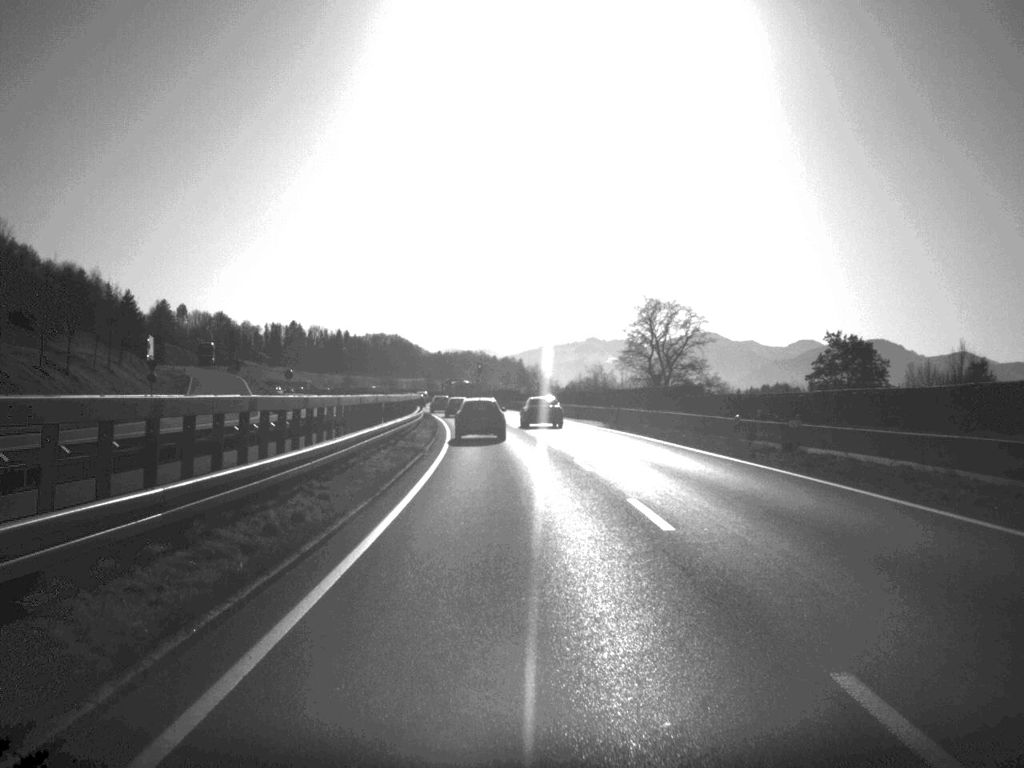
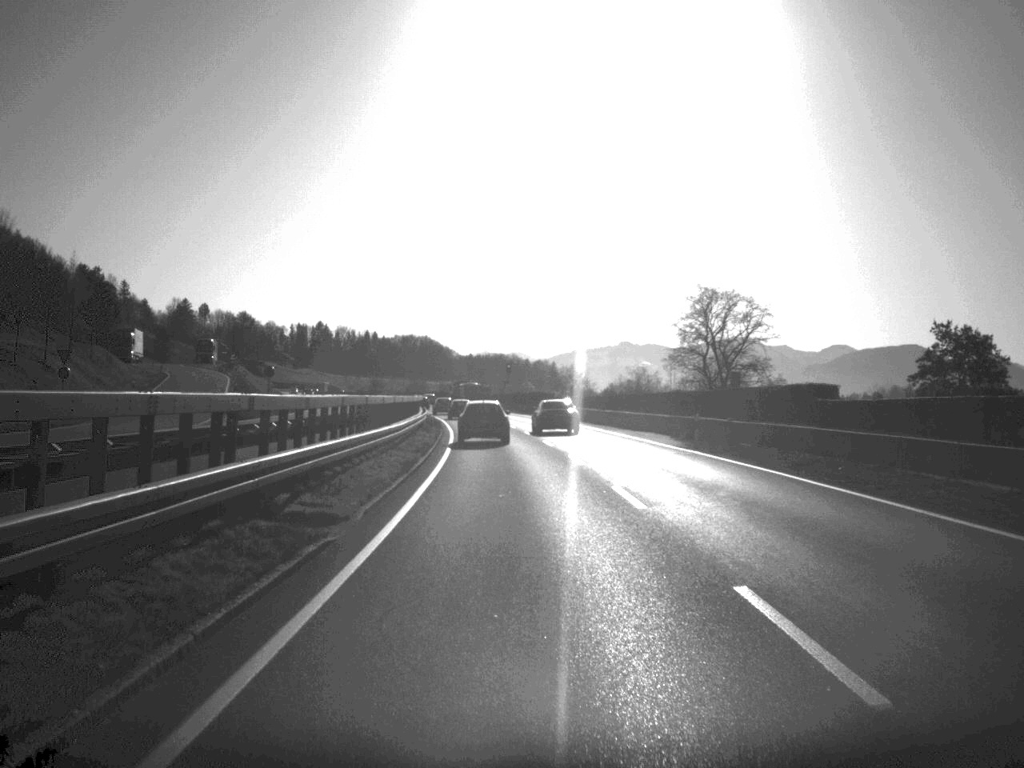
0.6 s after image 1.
(-0.3, +20.3) m; -1°
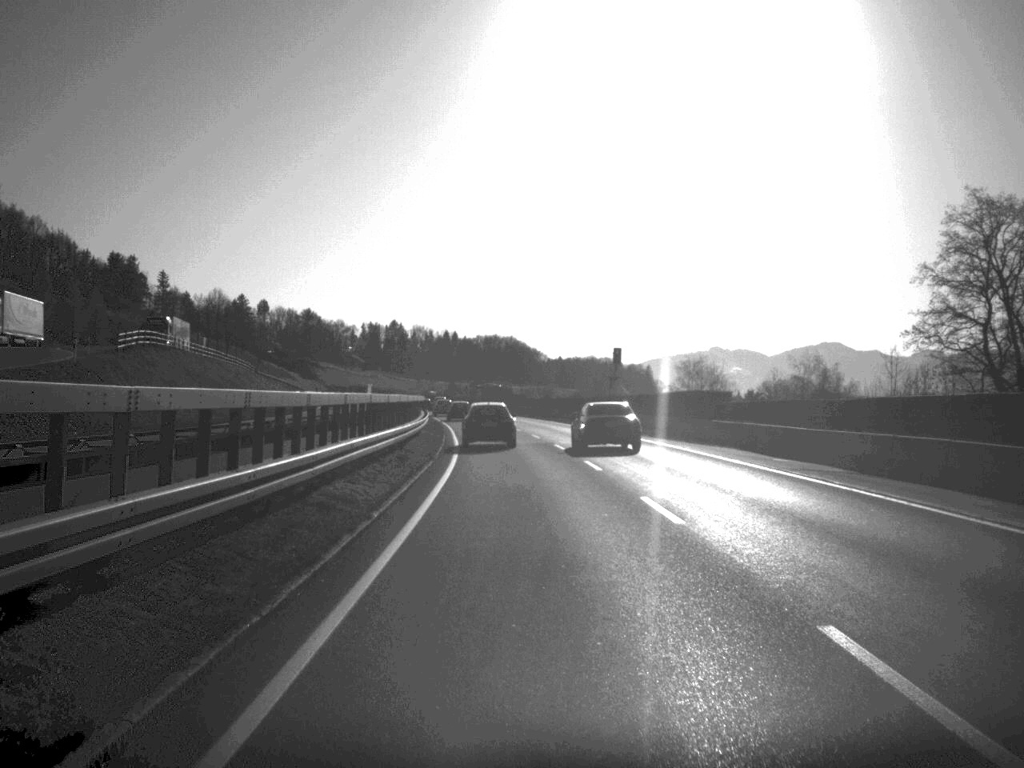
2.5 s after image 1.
(-2.2, +61.3) m; -4°
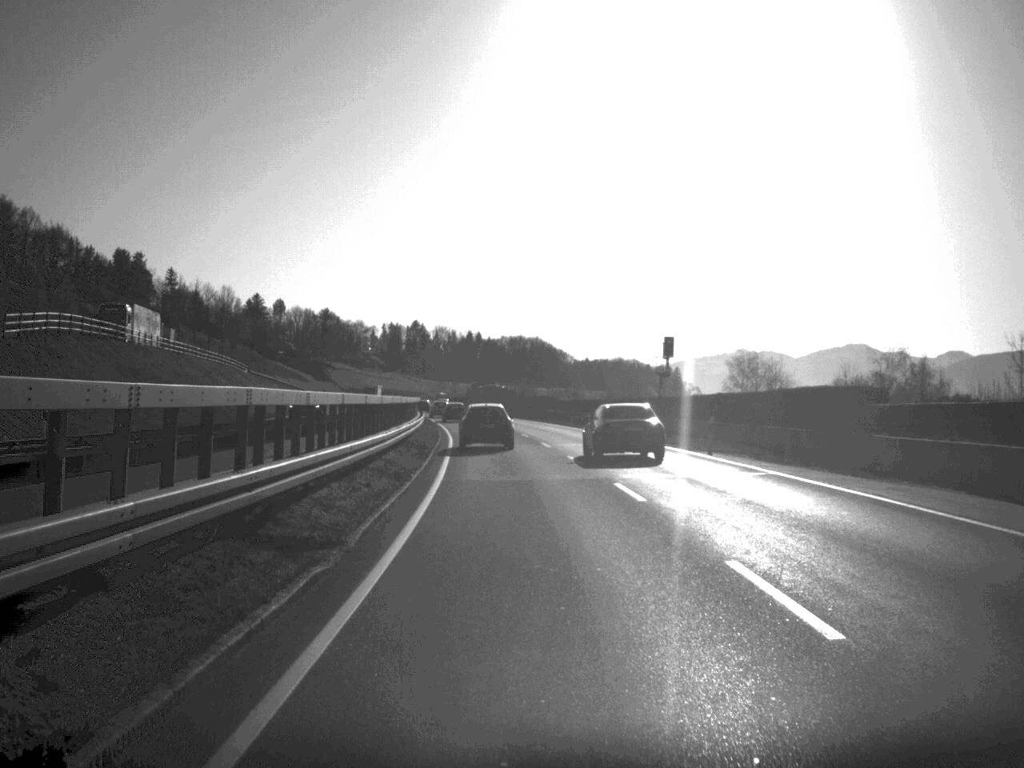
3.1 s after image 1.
(-0.2, +20.1) m; -1°
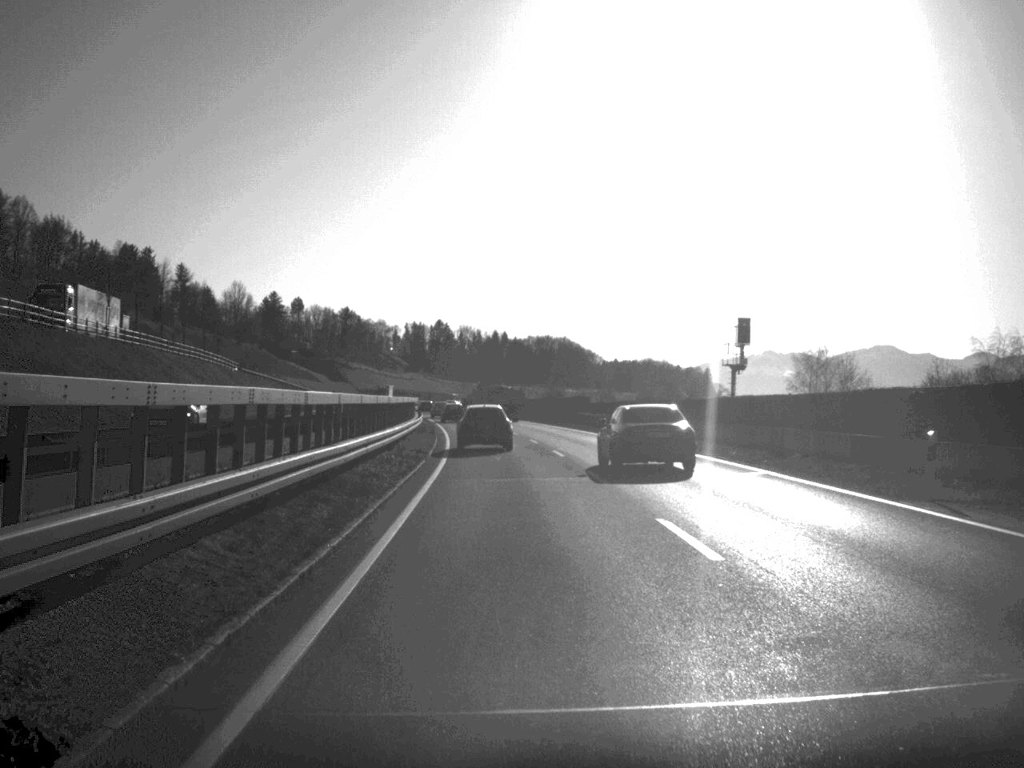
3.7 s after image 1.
(-0.2, +19.2) m; -1°
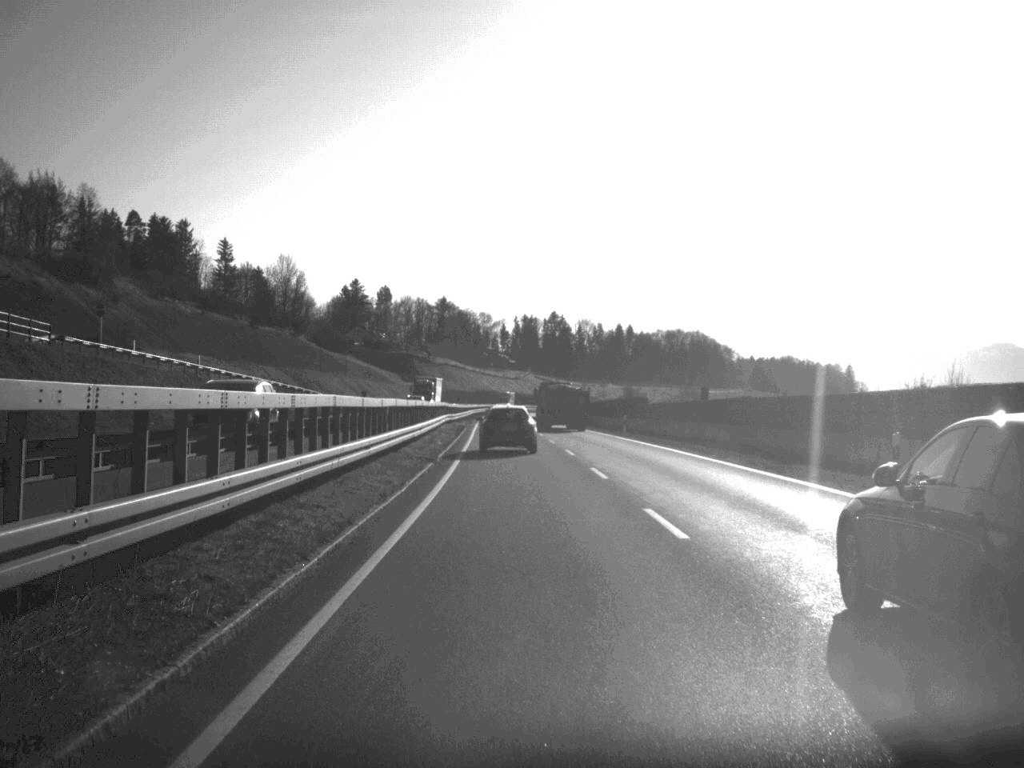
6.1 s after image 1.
(-4.0, +81.0) m; -5°
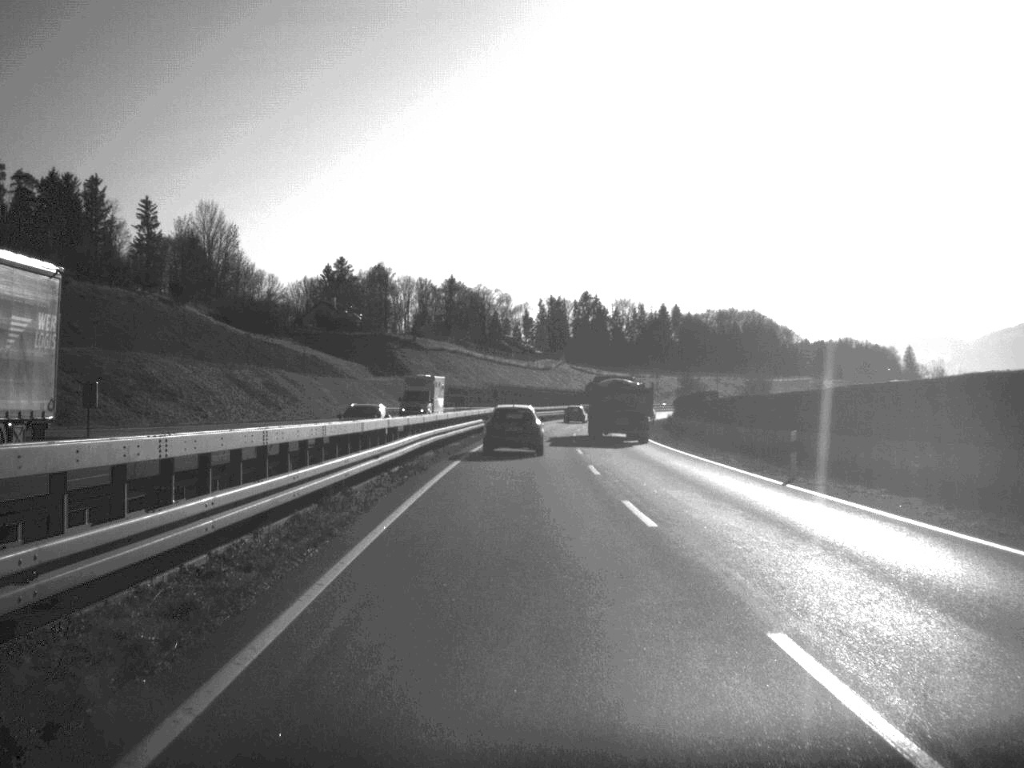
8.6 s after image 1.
(-1.5, +81.6) m; -1°
